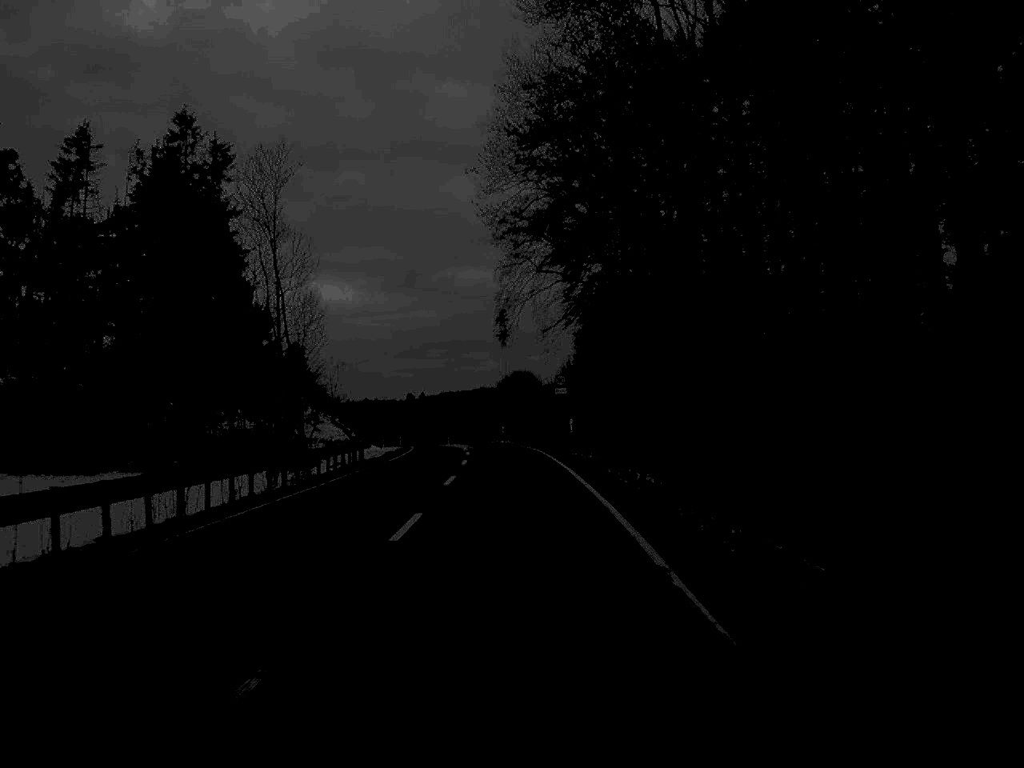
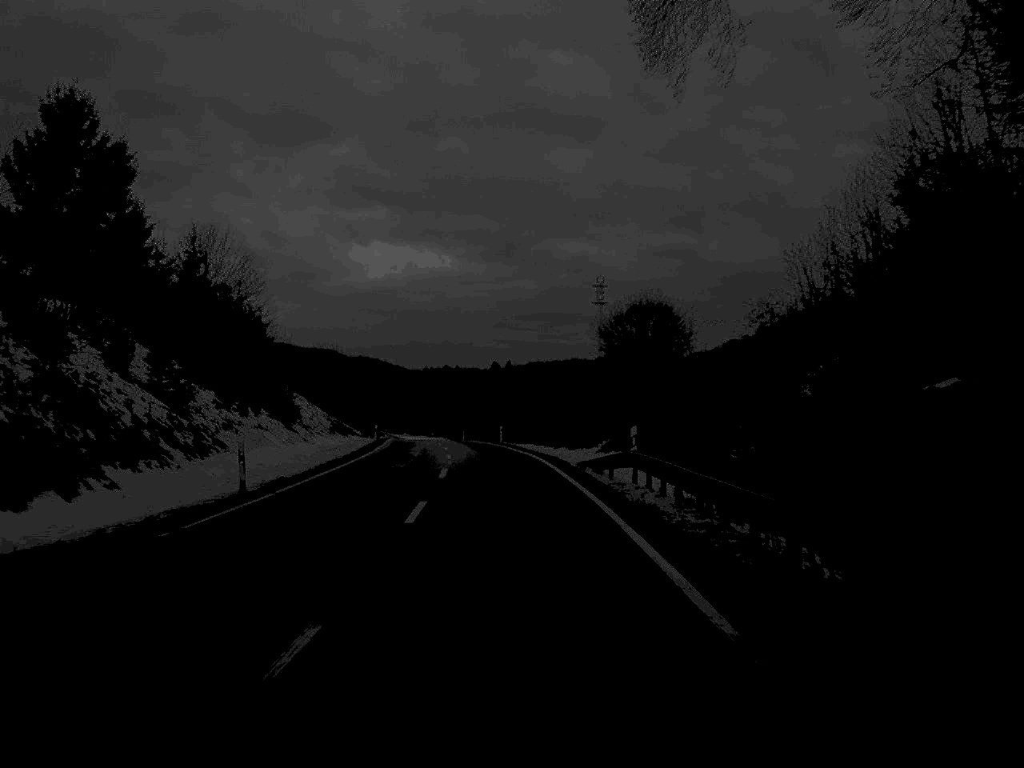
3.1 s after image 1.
(-1.9, +69.5) m; -4°
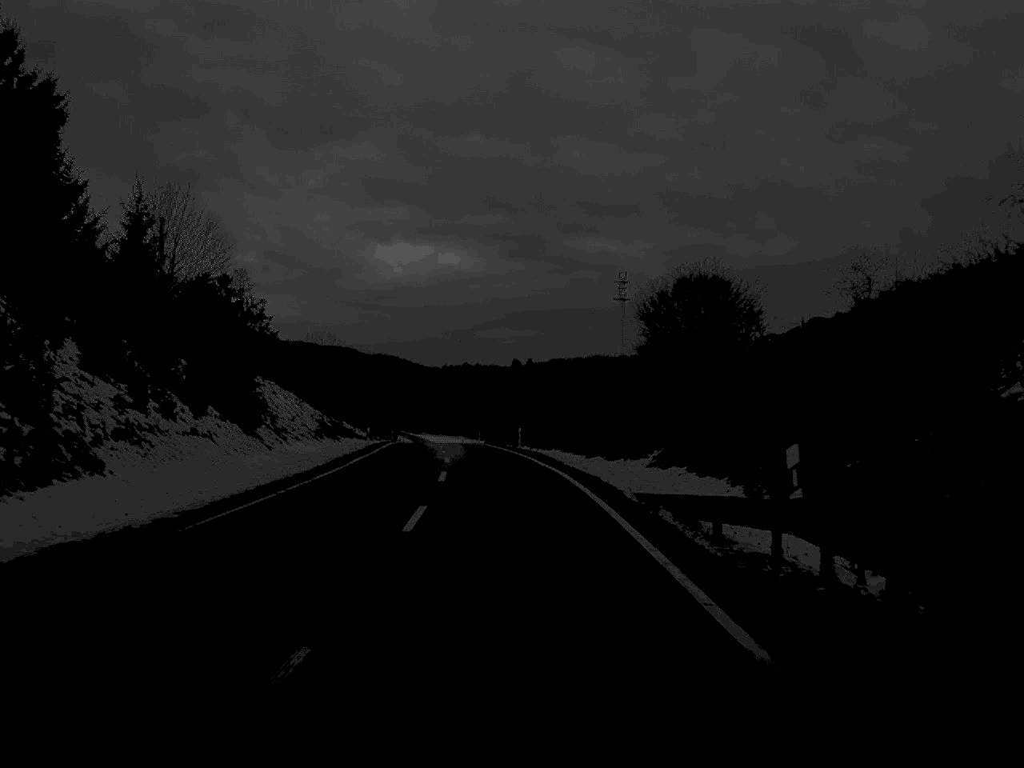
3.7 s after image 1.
(-0.1, +12.9) m; -1°
